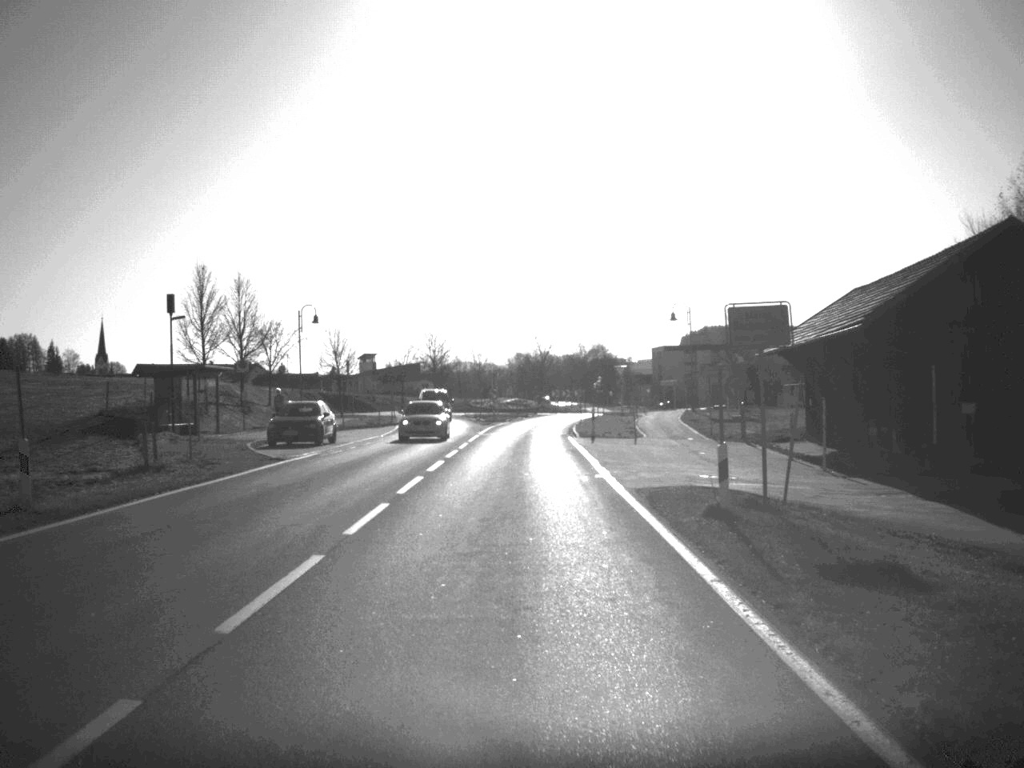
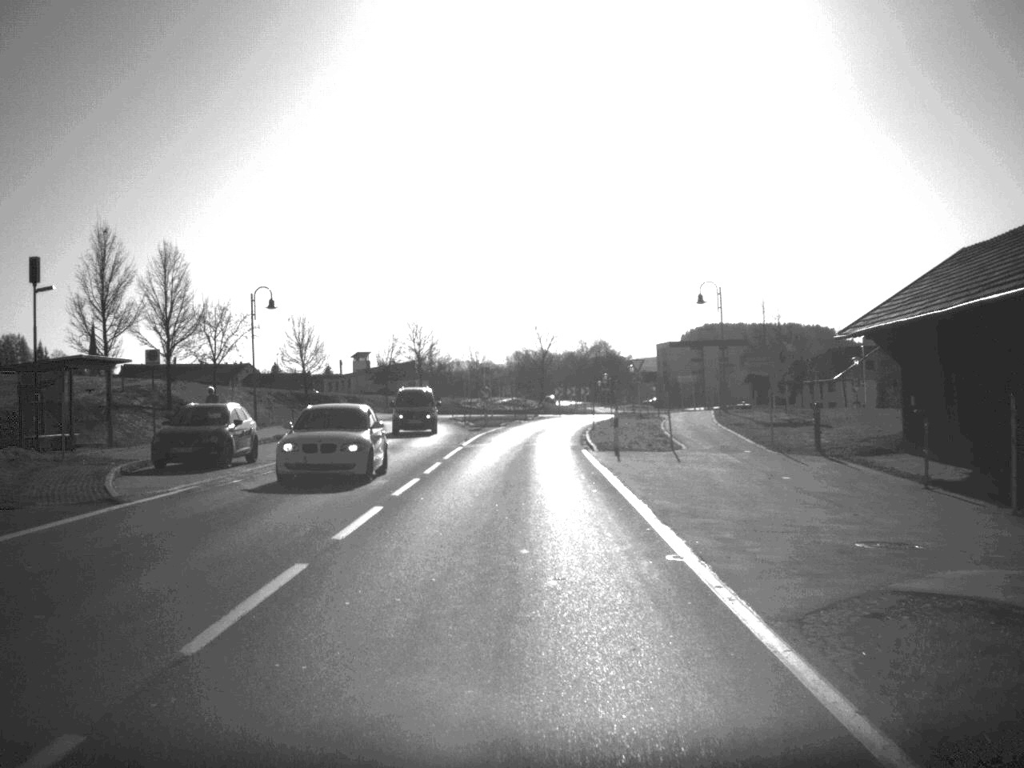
(0.0, +12.8) m; 0°
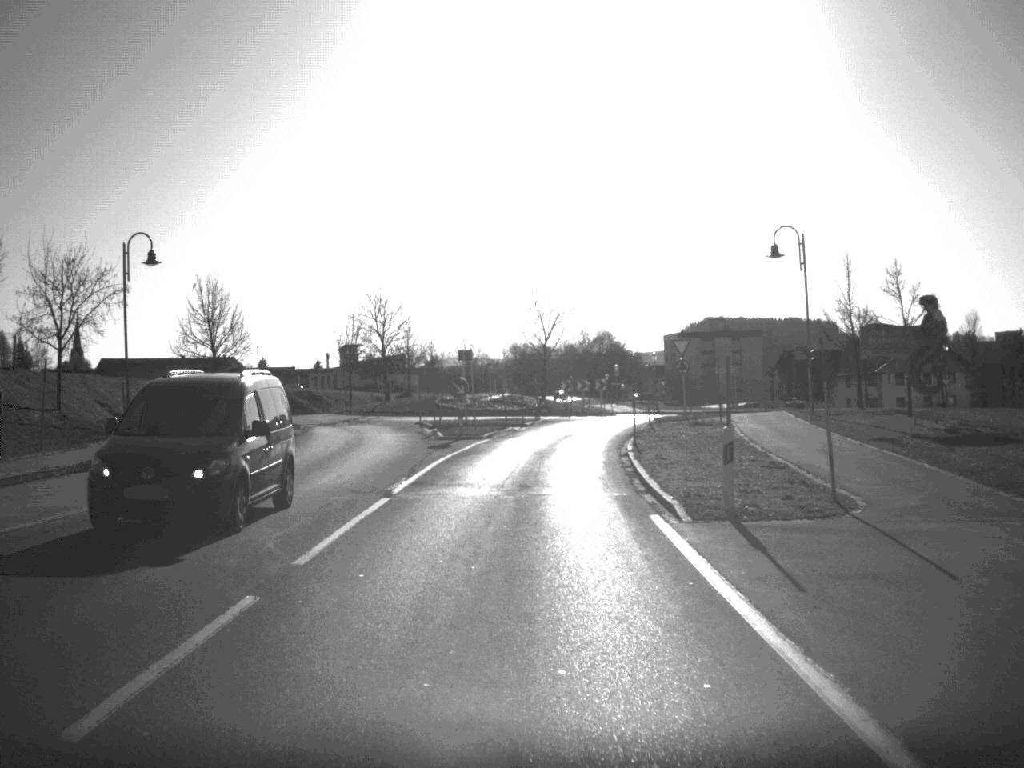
(0.0, +20.1) m; 0°
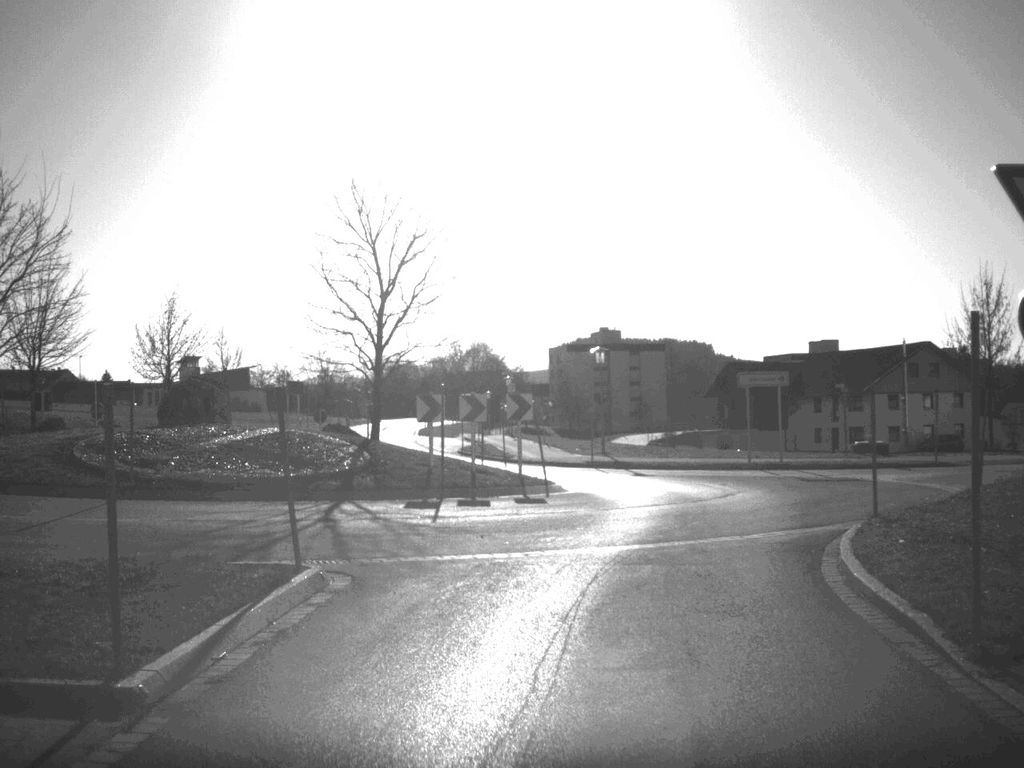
(+1.2, +39.2) m; +6°
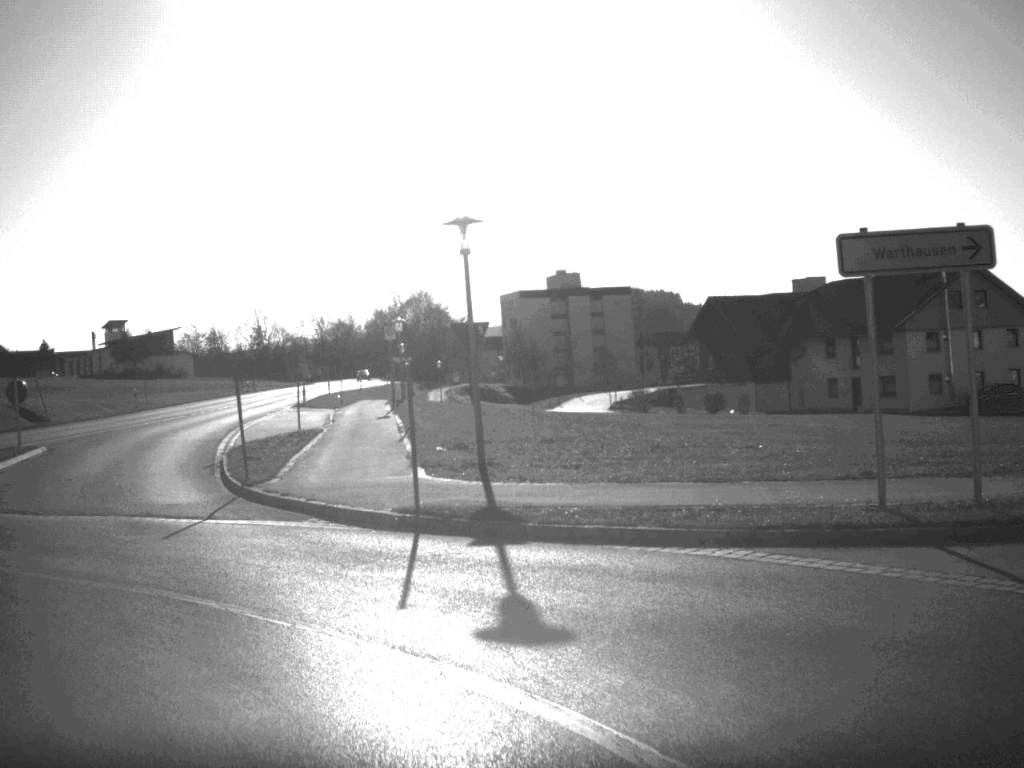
(+2.7, +25.0) m; 0°
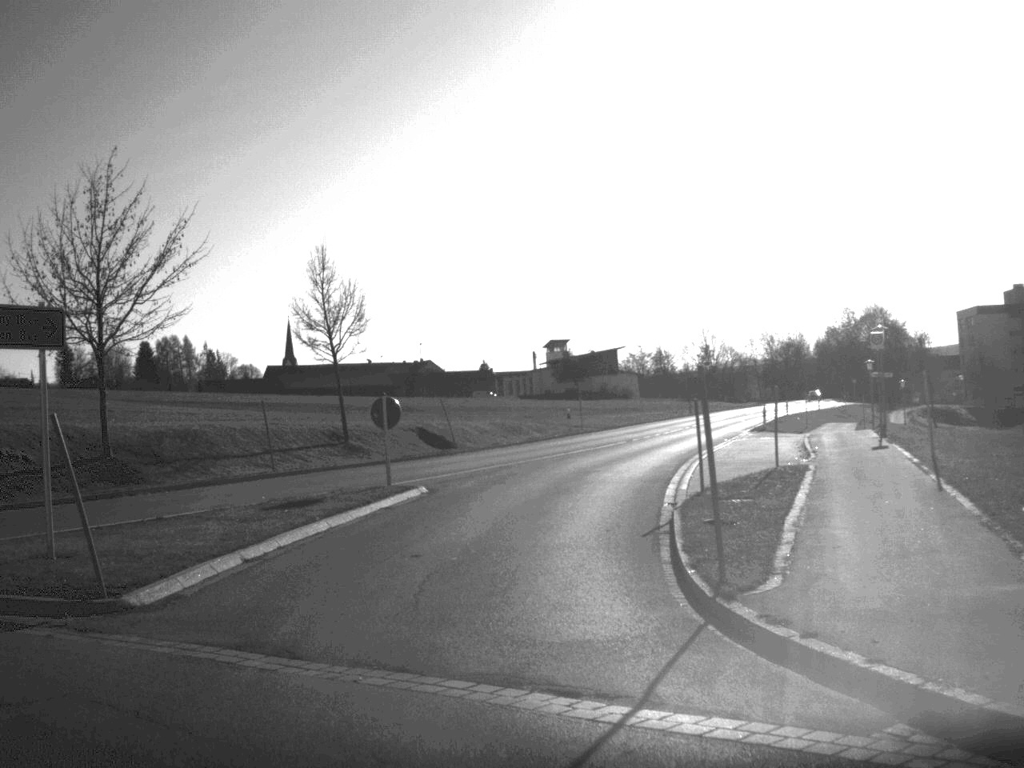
(-1.5, +8.6) m; -20°
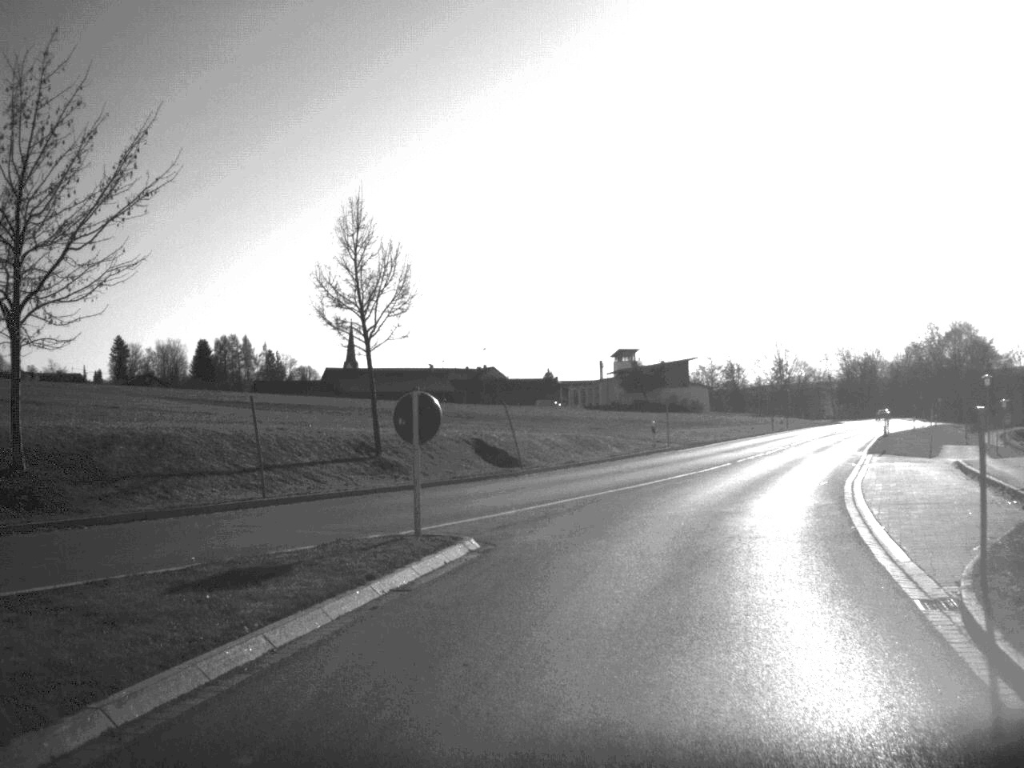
(-0.4, +8.9) m; -2°
